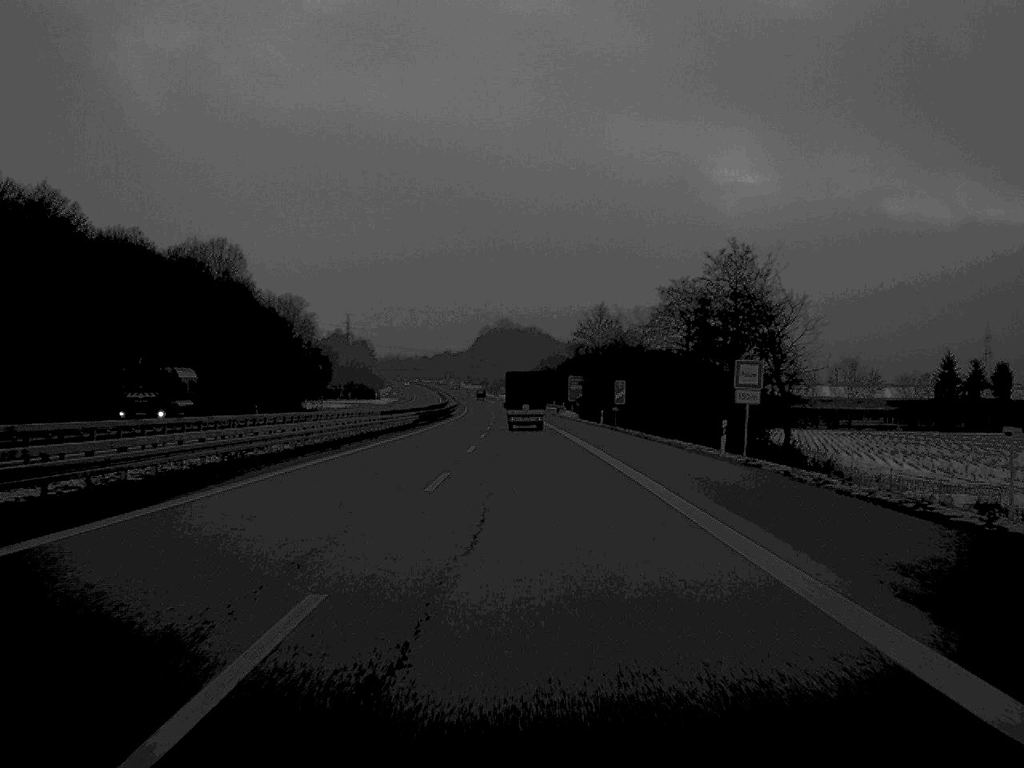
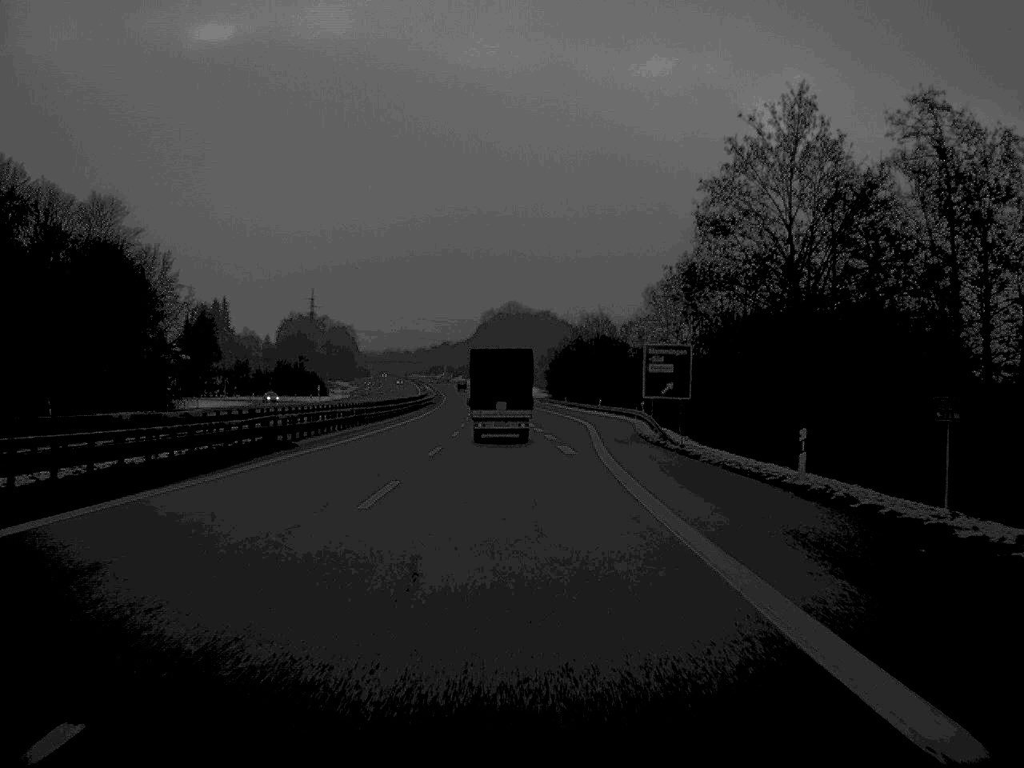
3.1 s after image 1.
(-0.8, +111.3) m; 0°
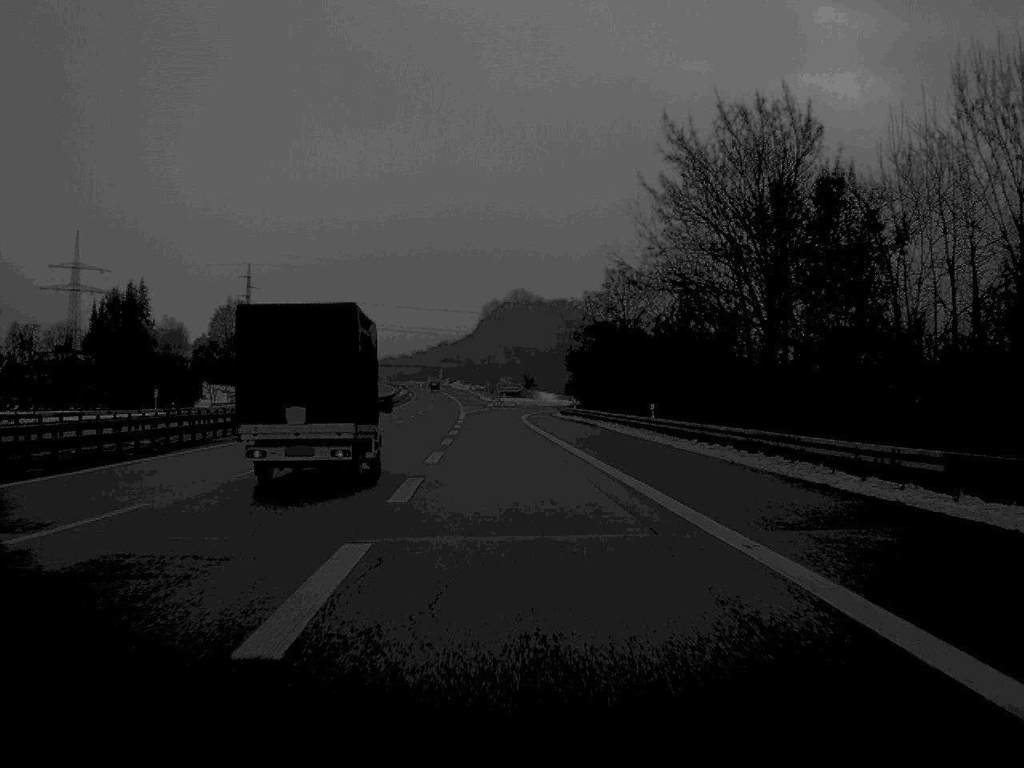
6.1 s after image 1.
(+0.6, +107.5) m; -1°
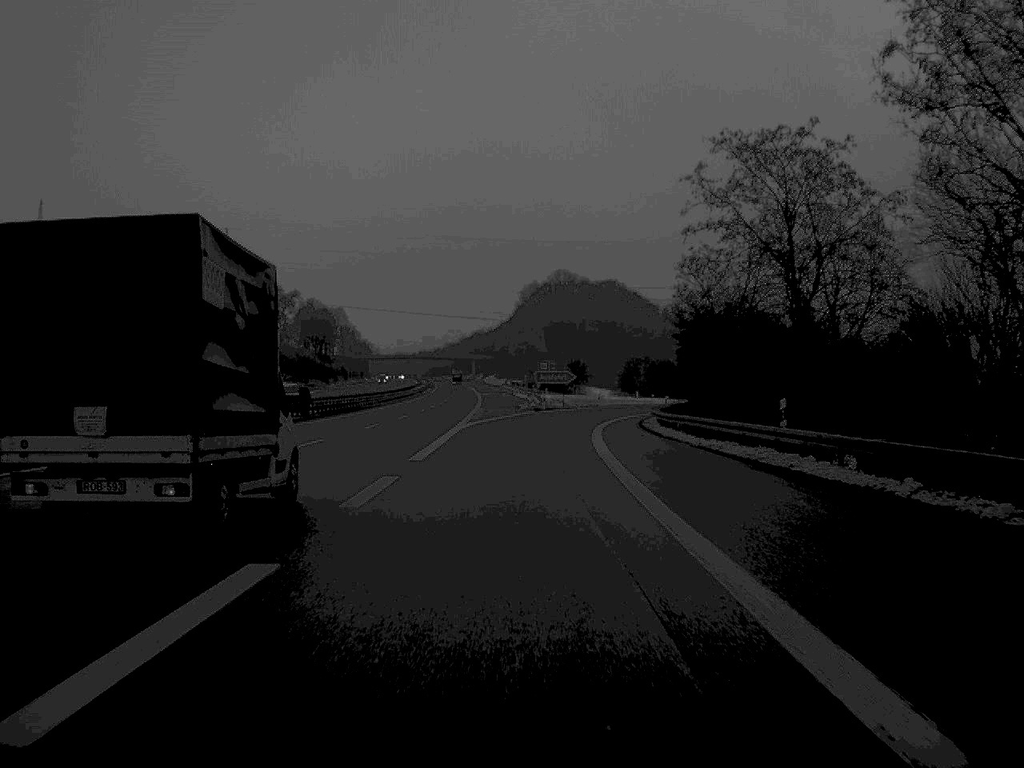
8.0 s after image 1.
(-1.1, +61.8) m; -2°
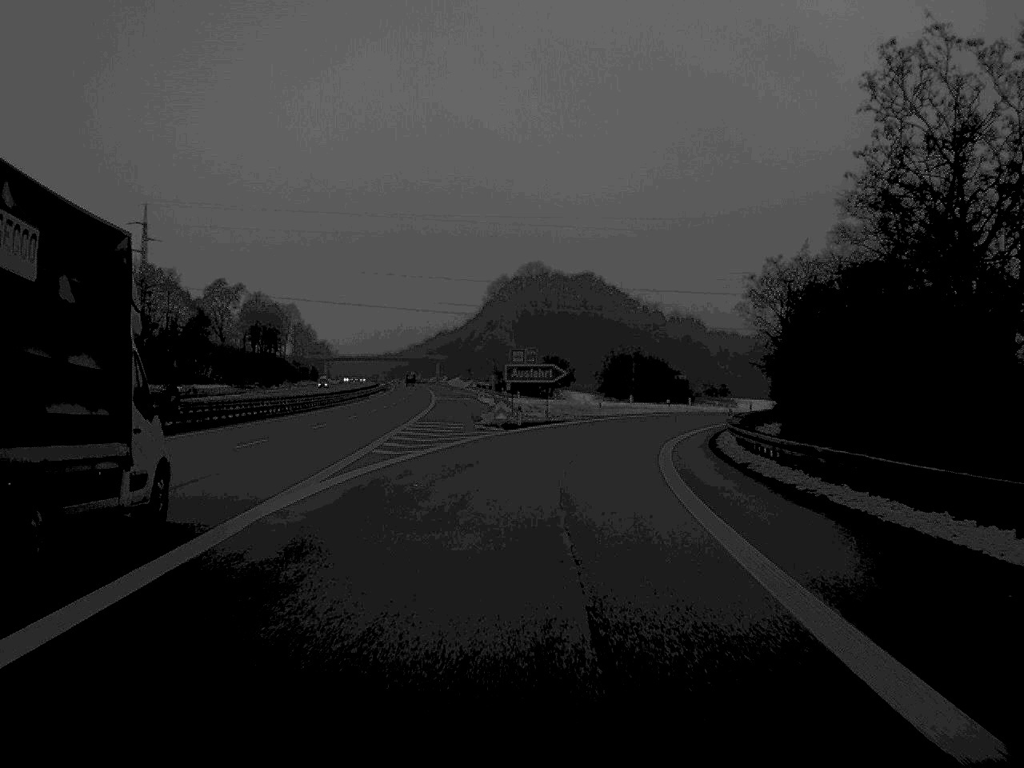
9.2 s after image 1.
(+0.3, +36.2) m; +1°
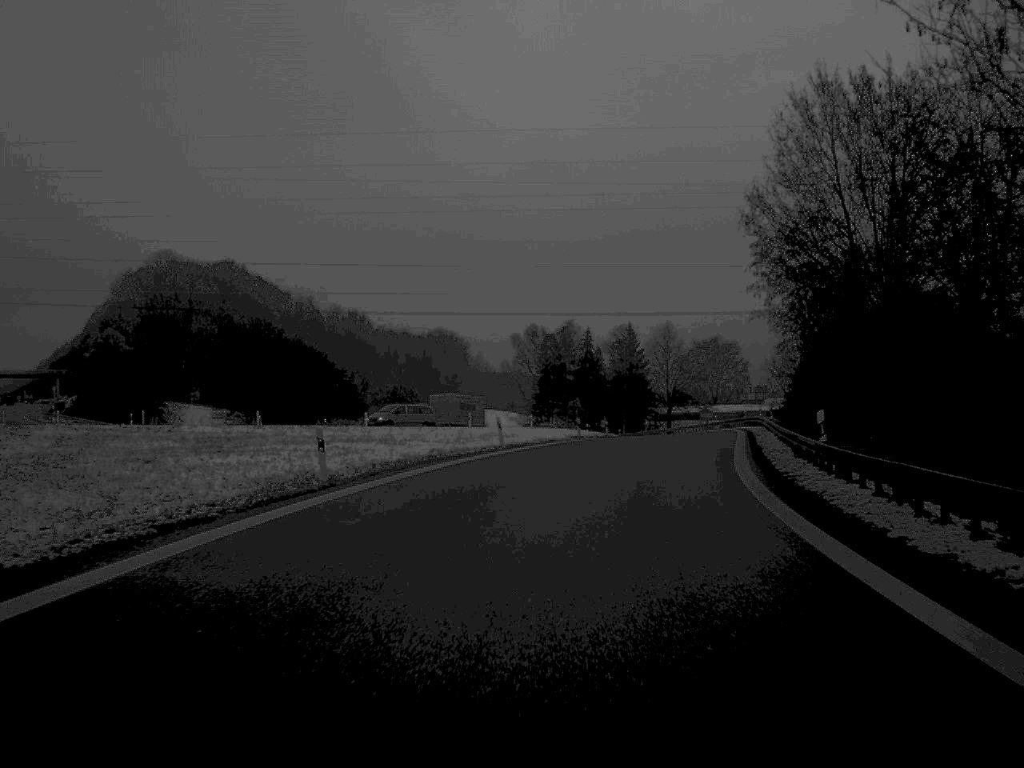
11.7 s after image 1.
(+7.9, +68.0) m; +15°
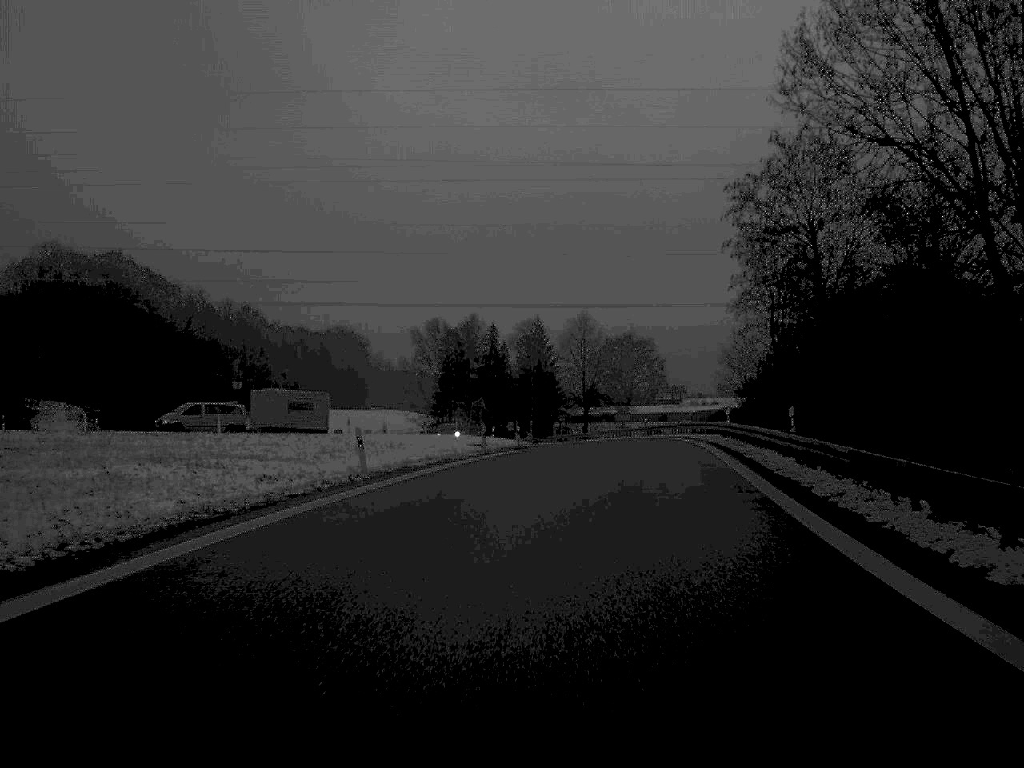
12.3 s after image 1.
(+0.6, +15.9) m; +4°
